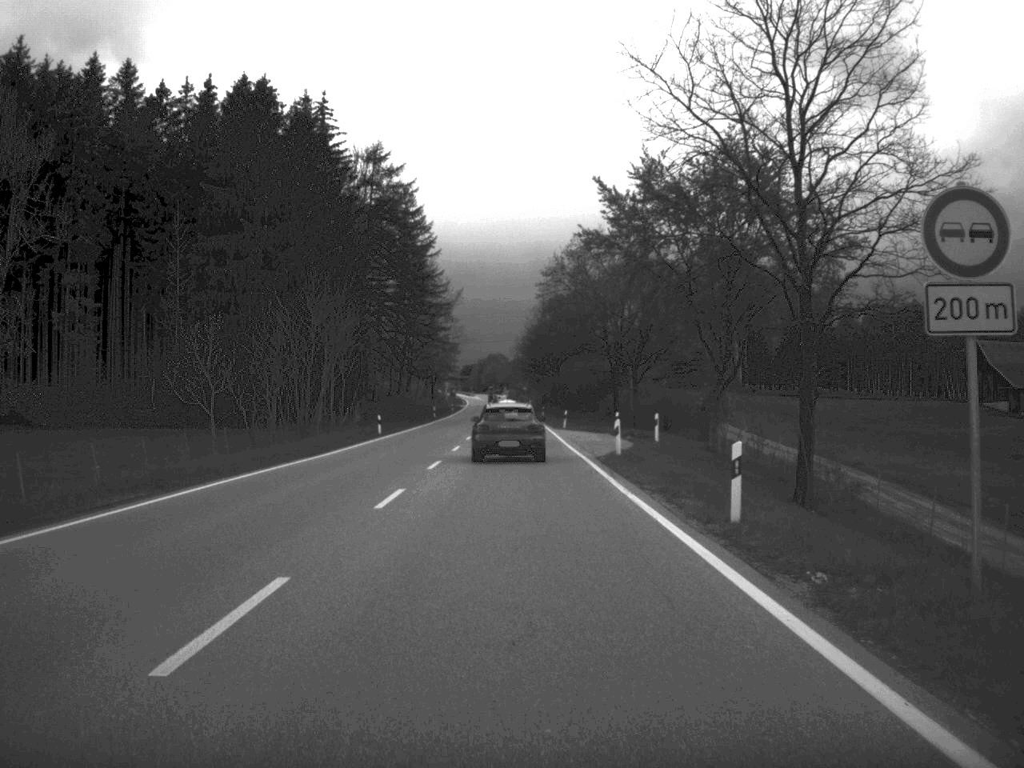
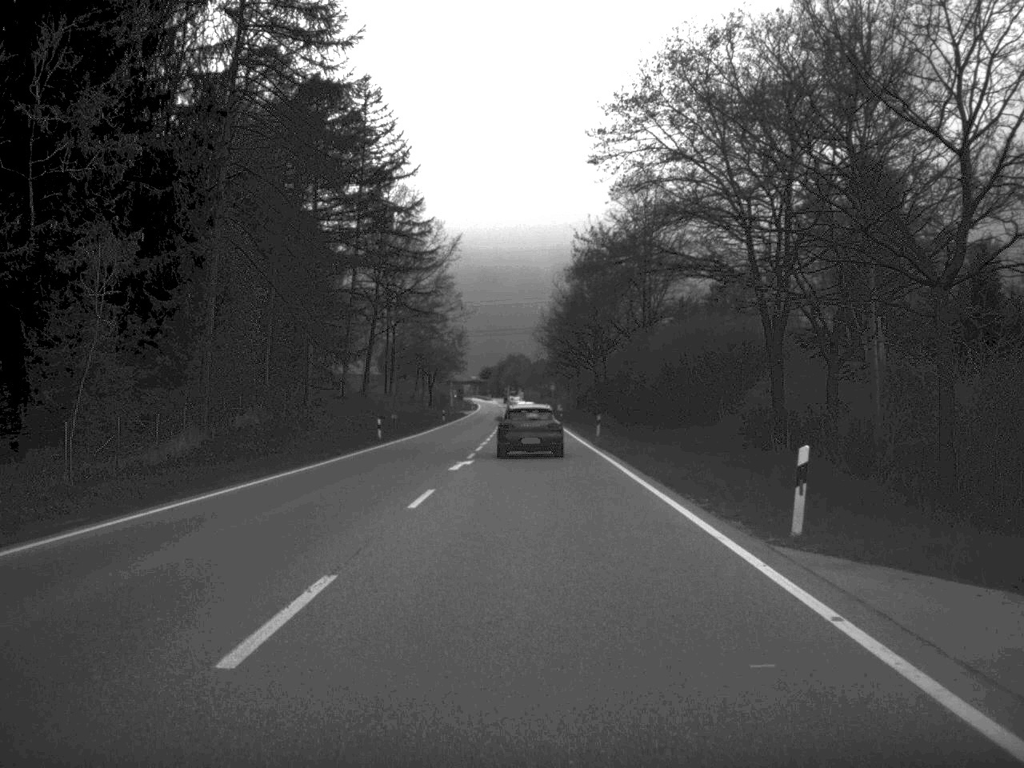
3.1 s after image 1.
(-0.8, +58.0) m; -1°
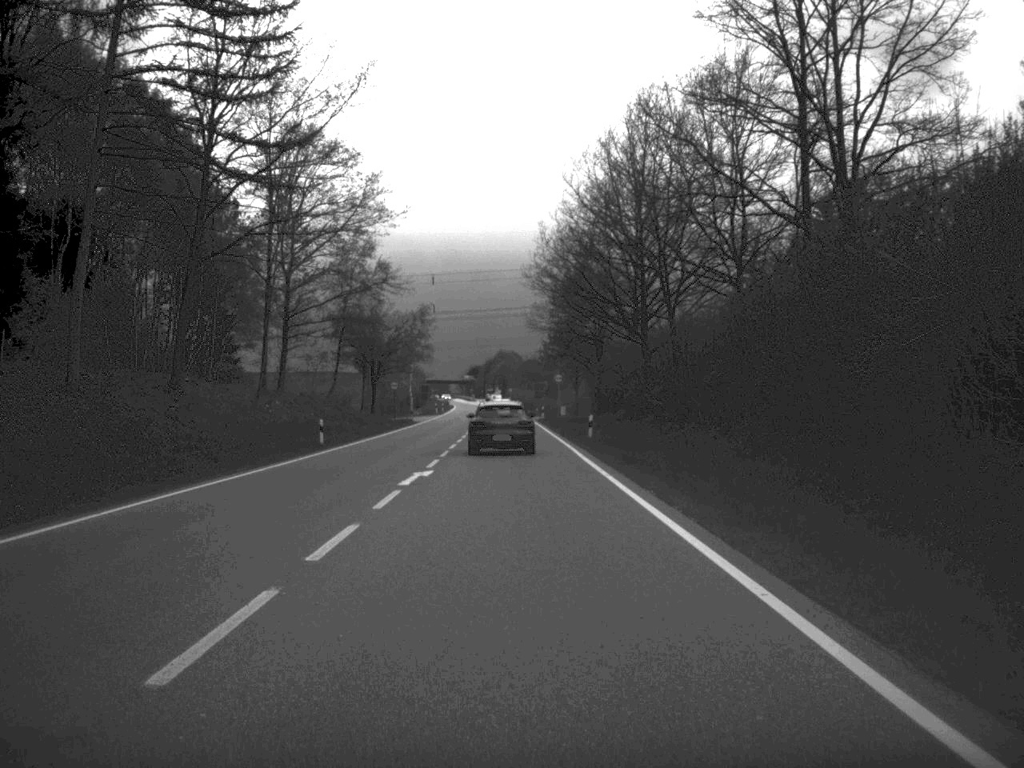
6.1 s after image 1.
(+0.3, +59.7) m; 0°
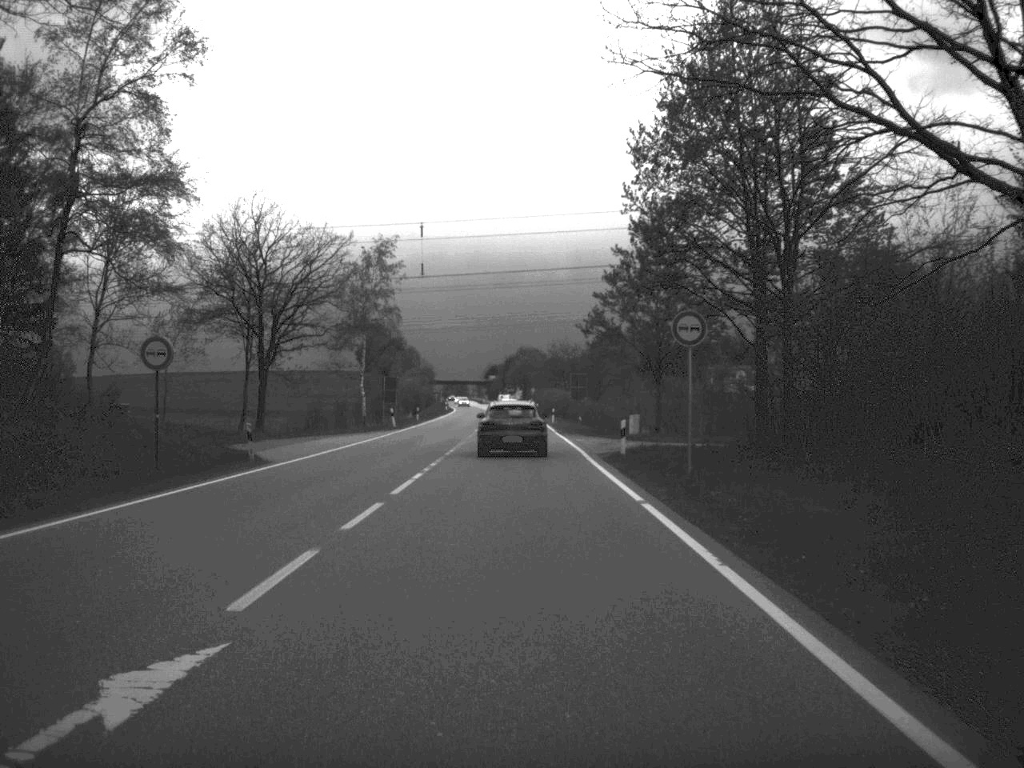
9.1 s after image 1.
(-0.8, +62.2) m; -1°
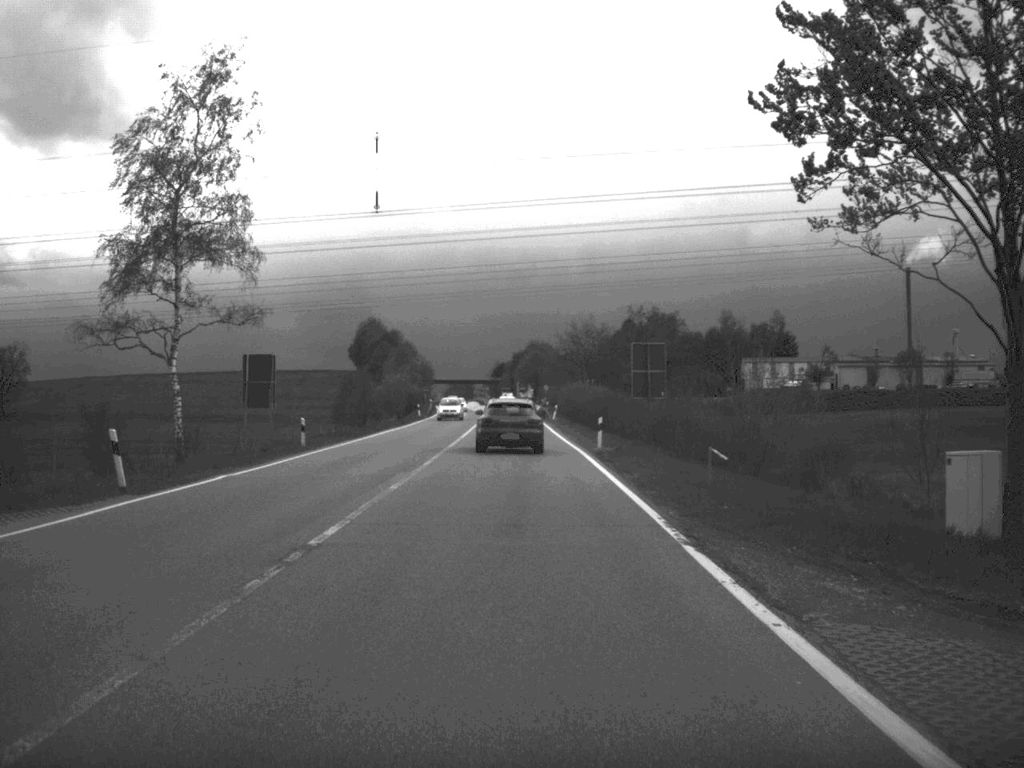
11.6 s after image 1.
(-0.2, +49.8) m; -1°
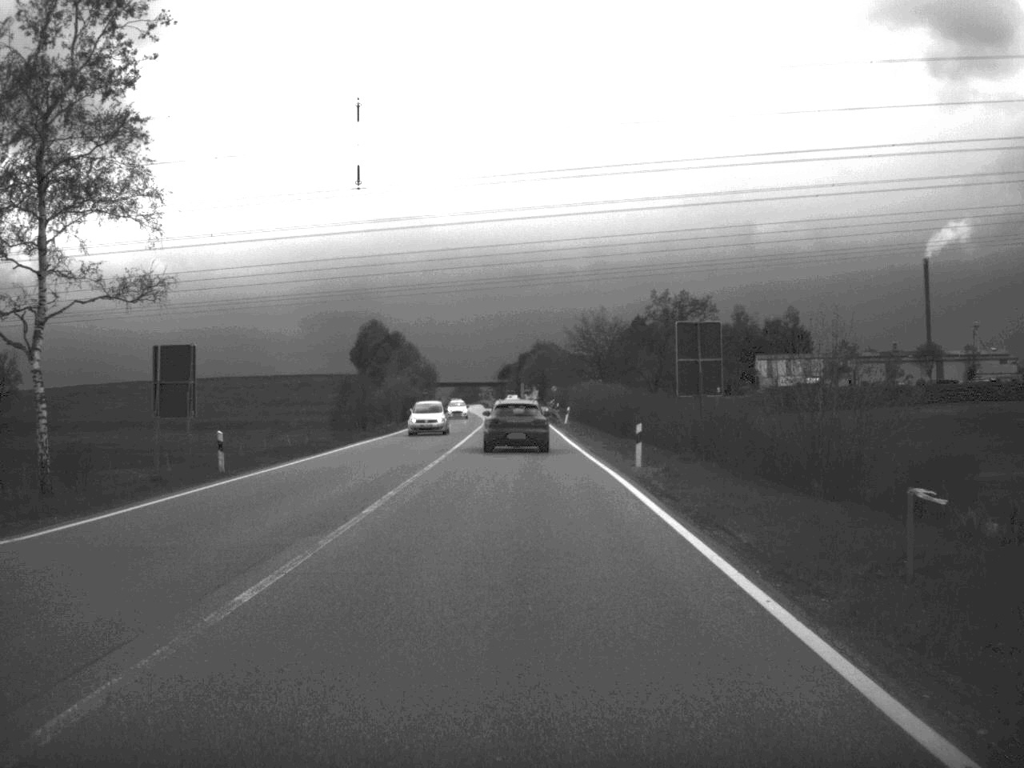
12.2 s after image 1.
(0.0, +12.2) m; 0°
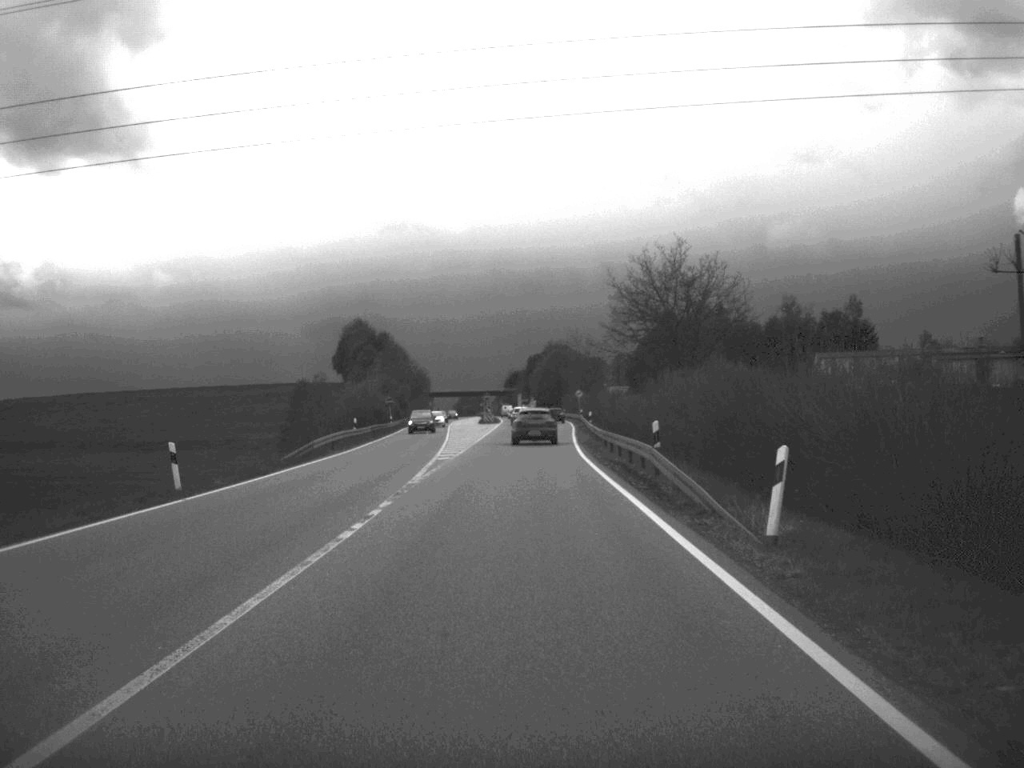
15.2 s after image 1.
(-0.4, +61.8) m; -1°
